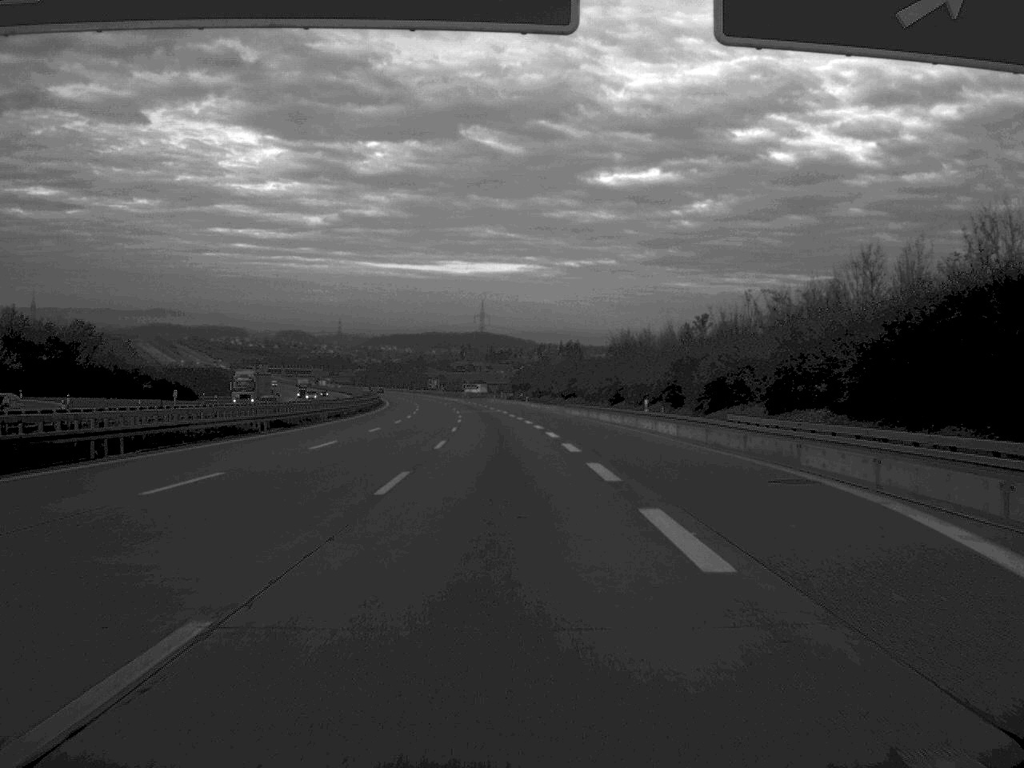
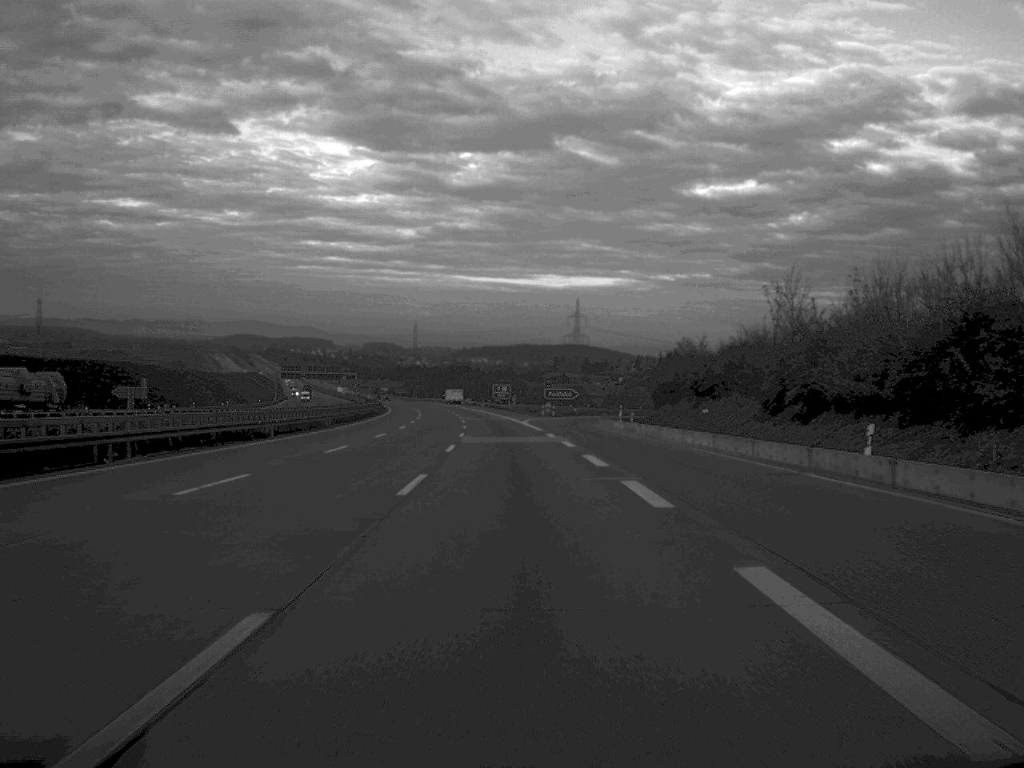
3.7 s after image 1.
(-4.8, +124.4) m; -4°
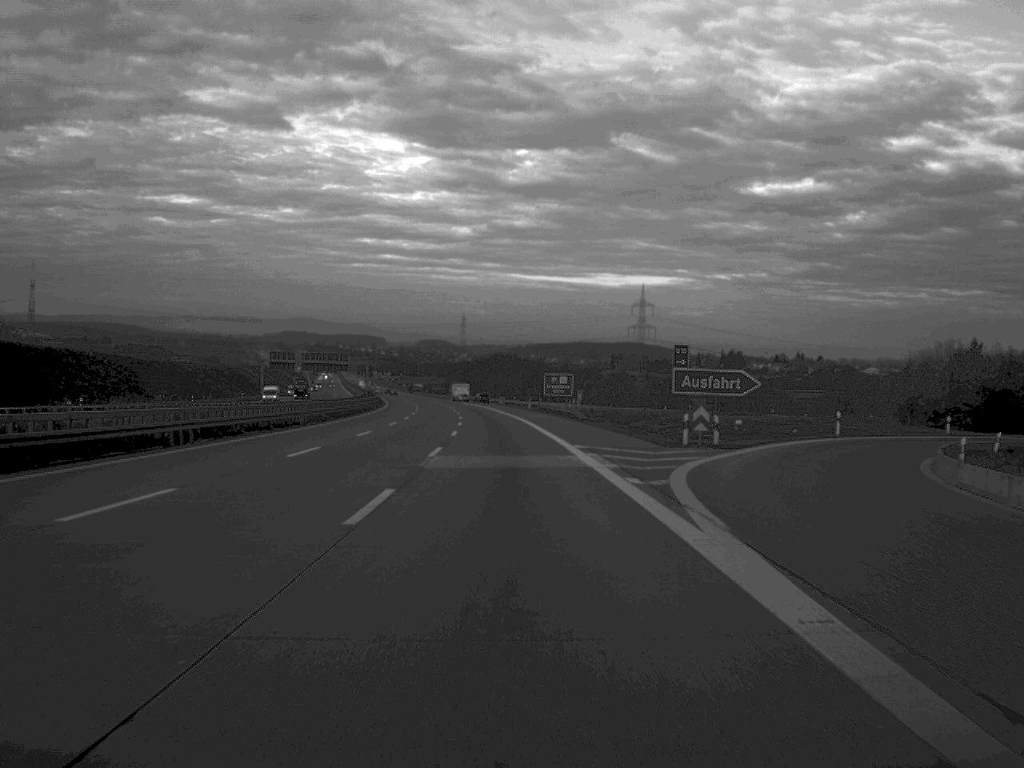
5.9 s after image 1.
(-1.6, +77.0) m; -2°
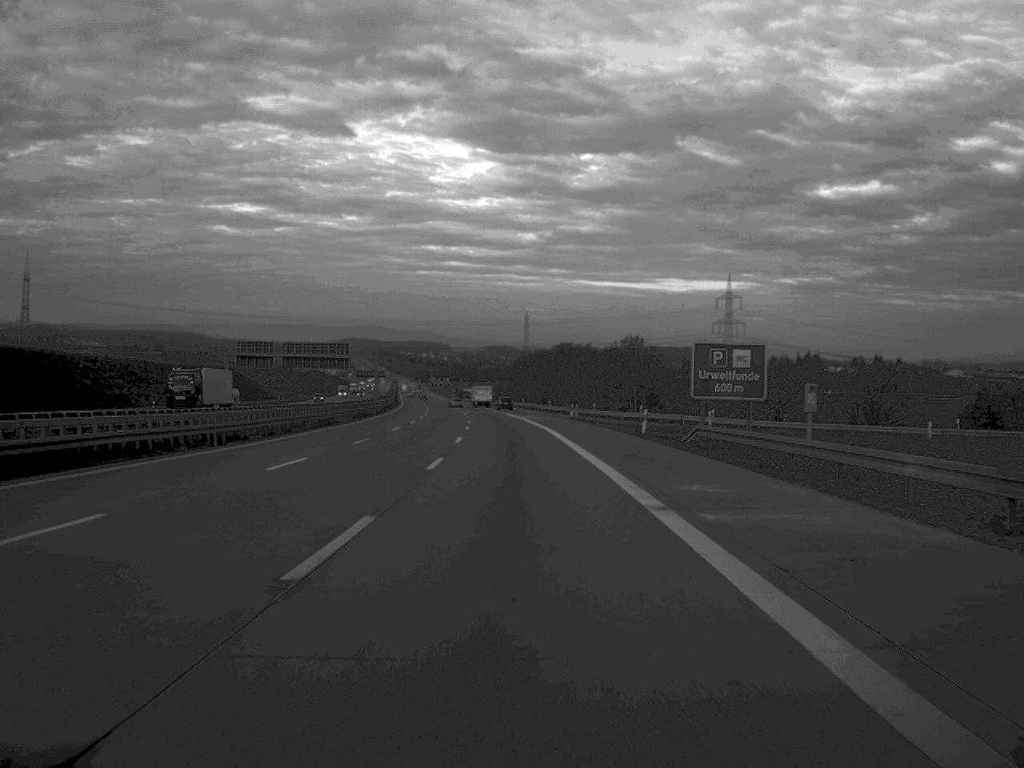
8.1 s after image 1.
(-1.7, +75.0) m; -3°
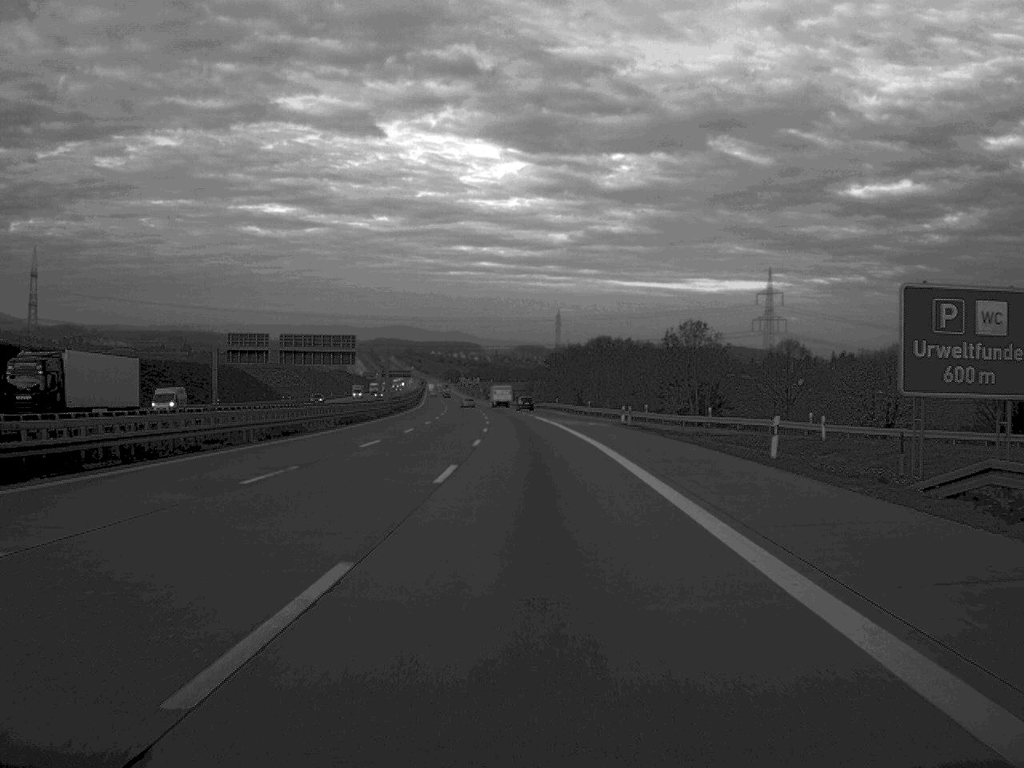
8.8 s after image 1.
(-0.3, +22.7) m; -1°
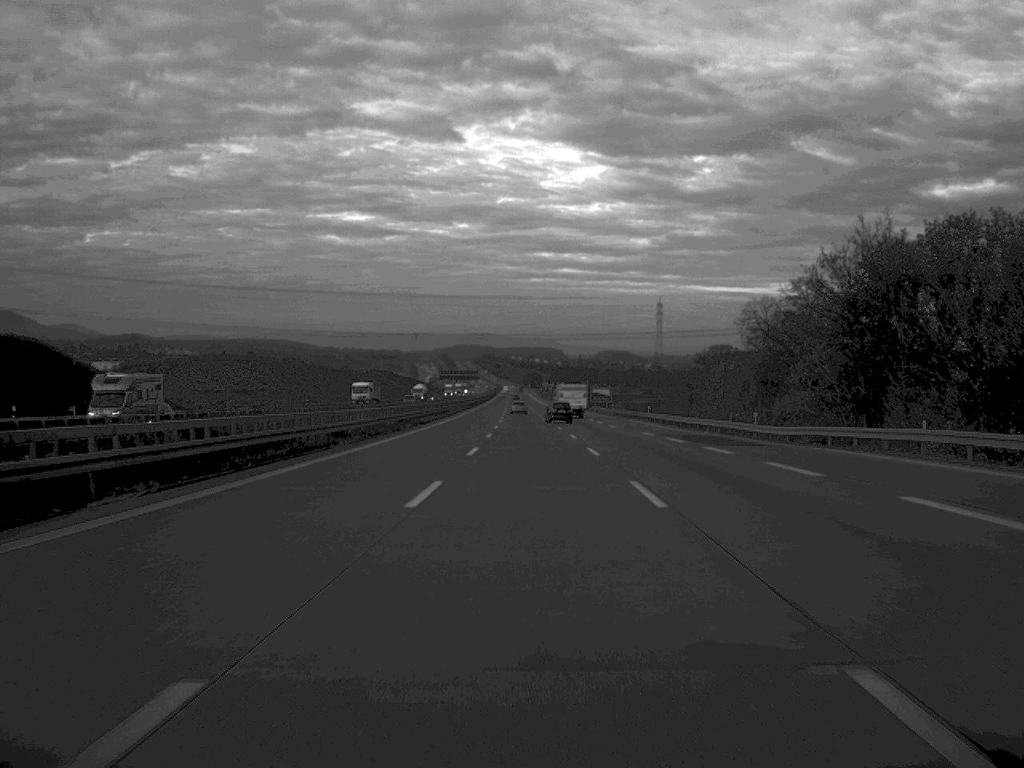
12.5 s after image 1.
(-6.2, +130.6) m; -4°
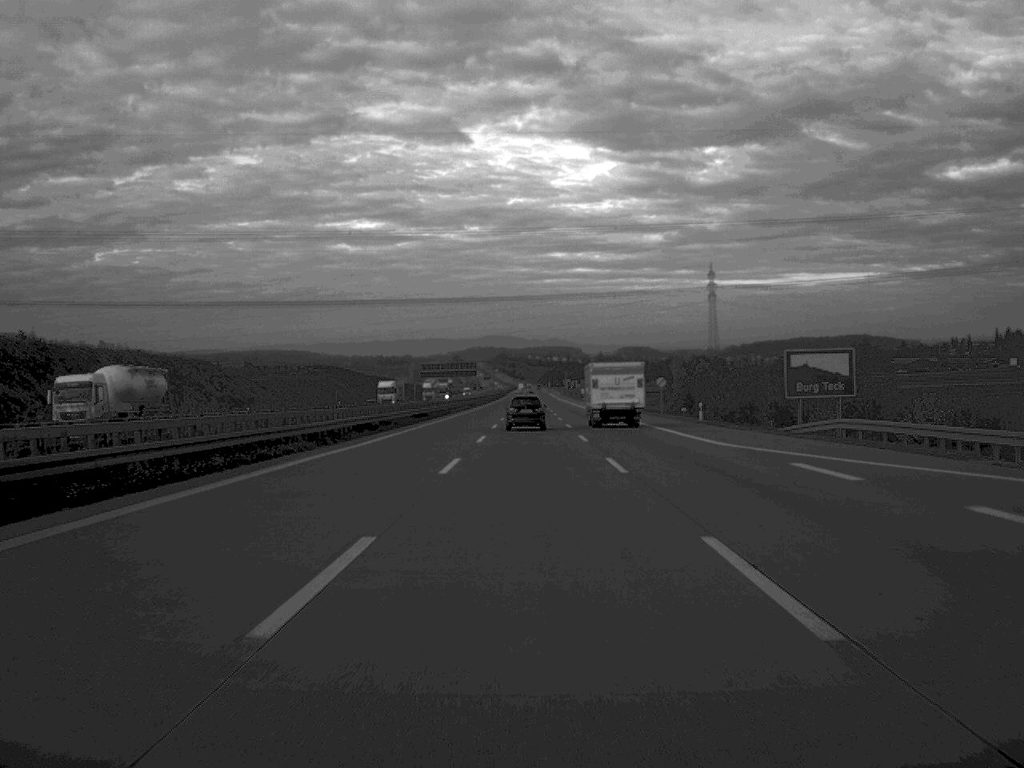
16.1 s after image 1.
(-0.5, +135.1) m; -1°
